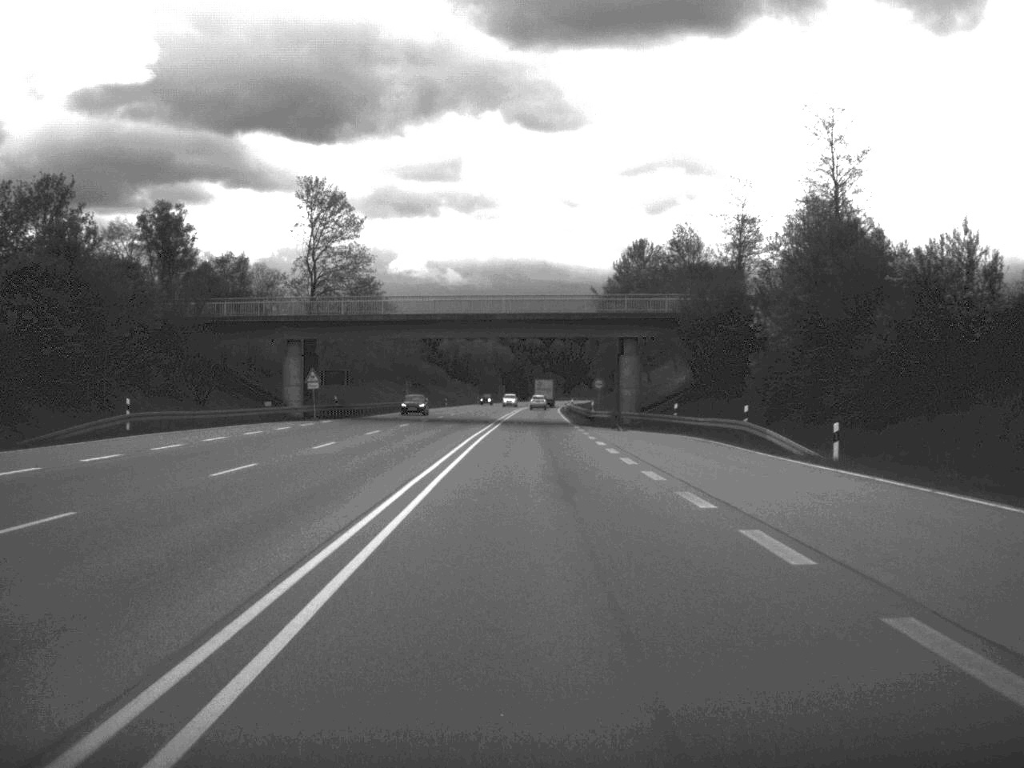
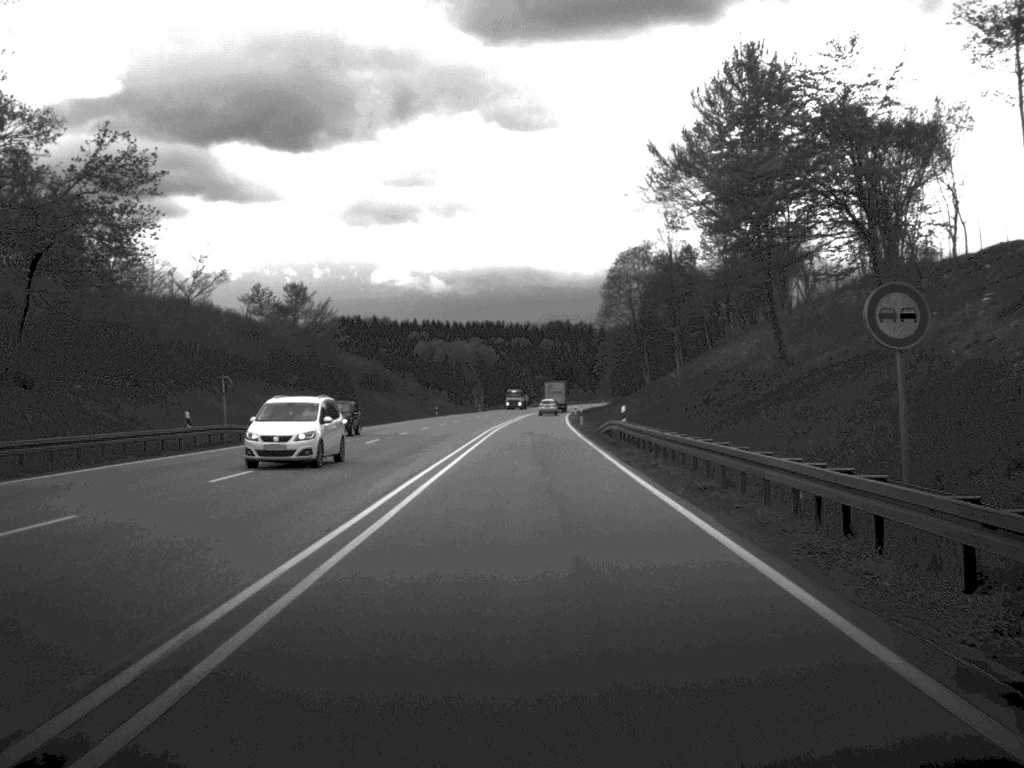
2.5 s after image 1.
(+0.3, +69.8) m; 0°
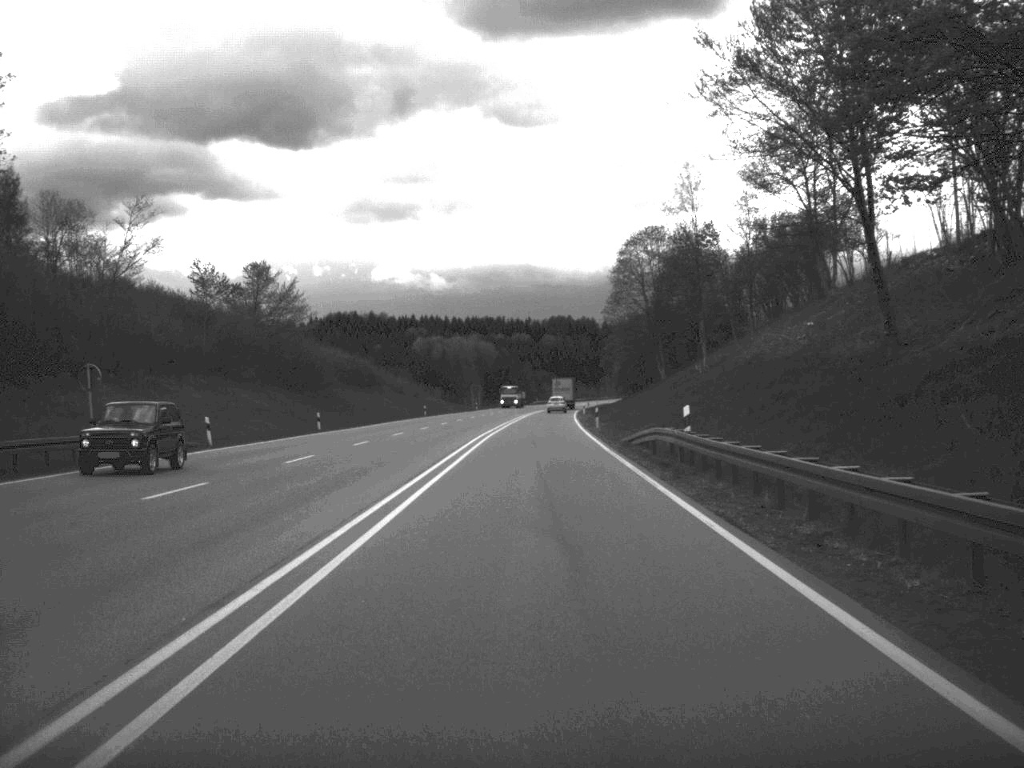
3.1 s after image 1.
(0.0, +16.4) m; 0°
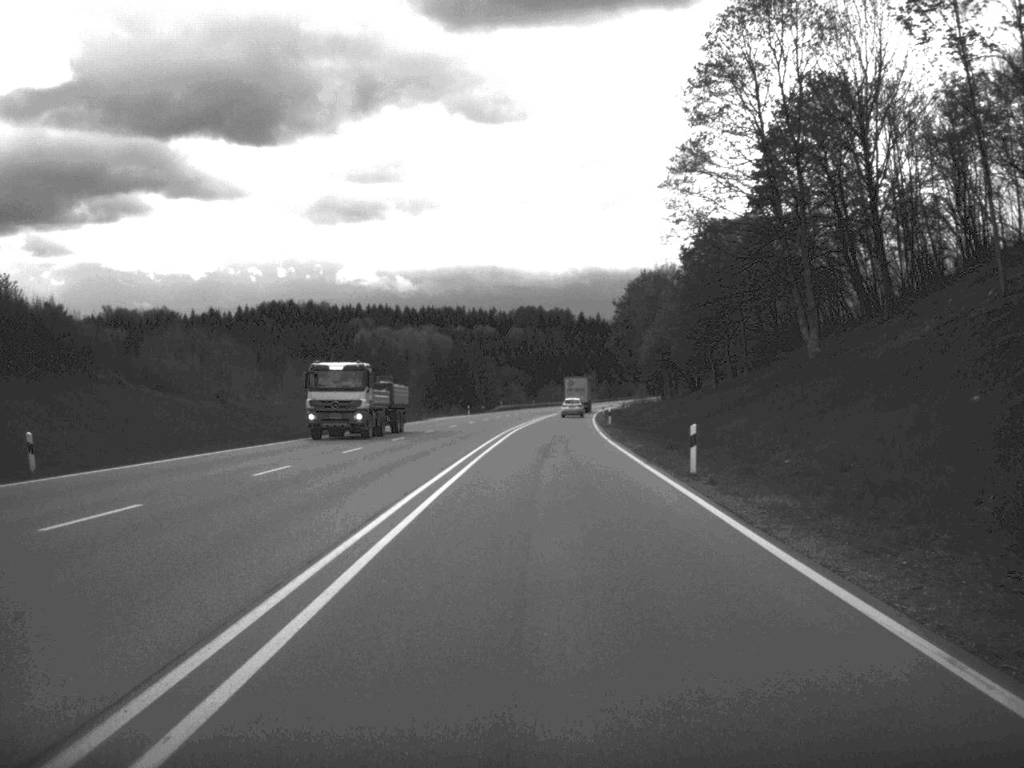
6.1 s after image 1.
(+0.8, +87.5) m; +1°
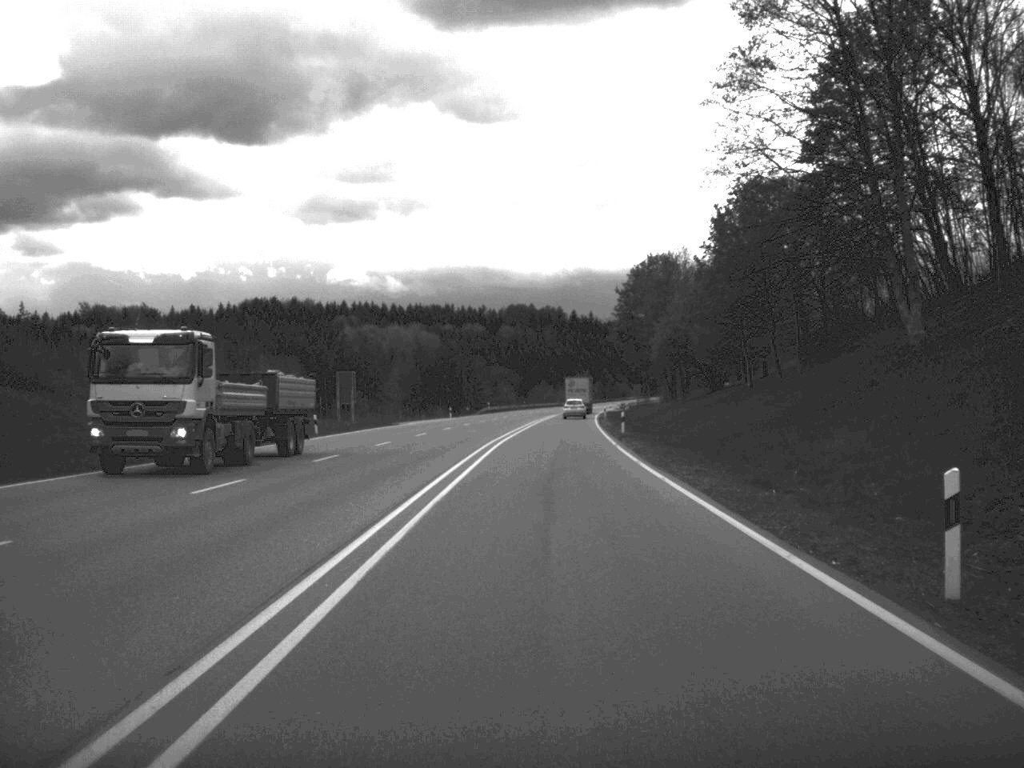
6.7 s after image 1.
(+0.1, +16.8) m; 0°
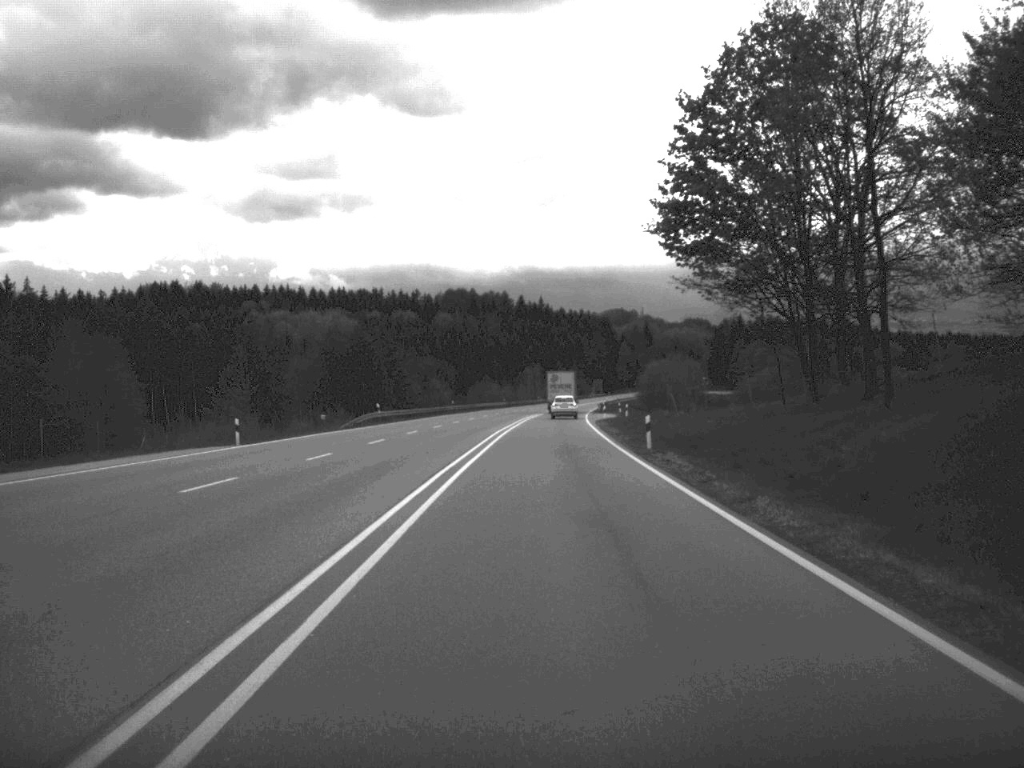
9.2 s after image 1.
(+1.4, +70.9) m; +2°
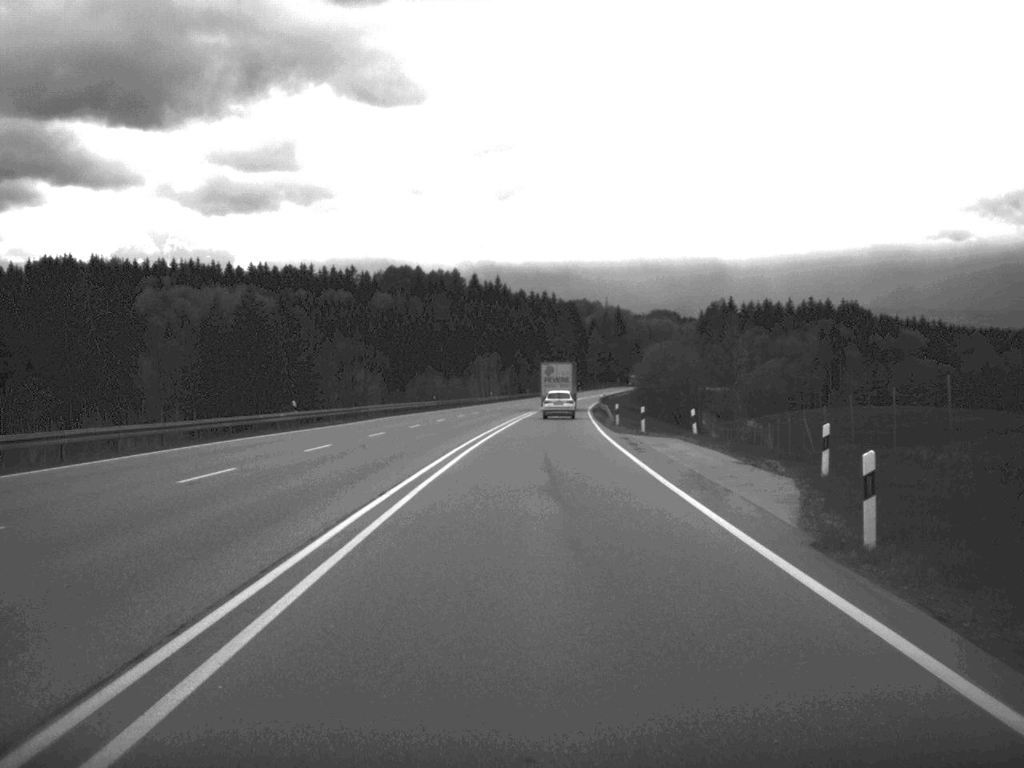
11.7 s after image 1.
(+1.1, +69.4) m; +2°
